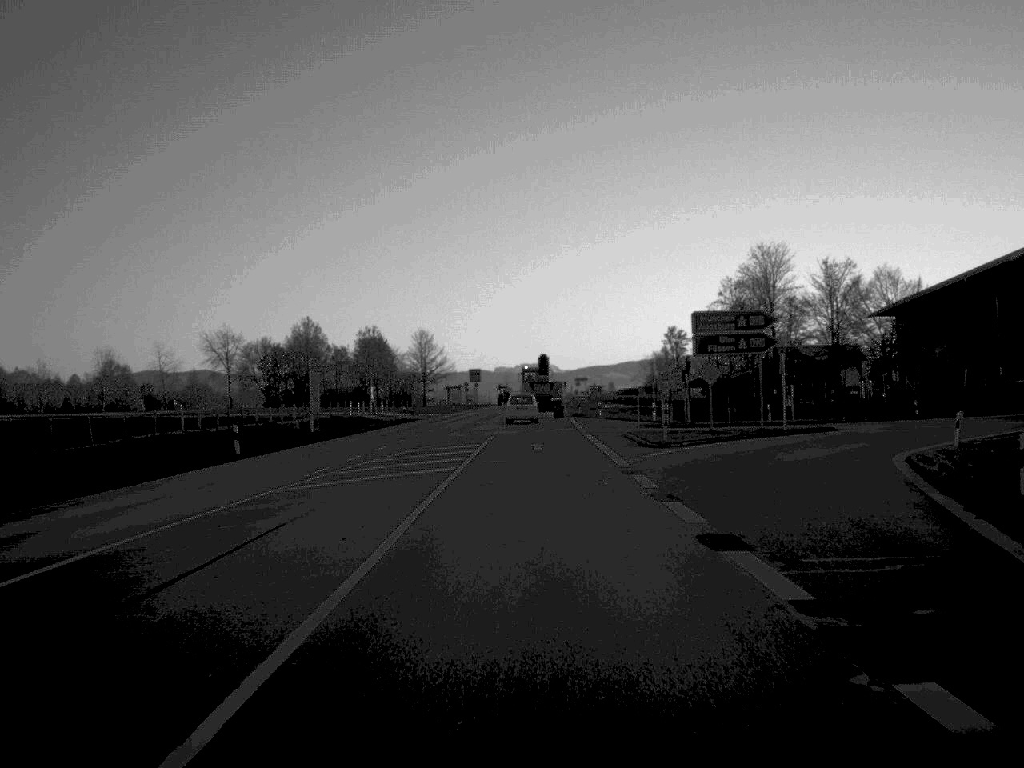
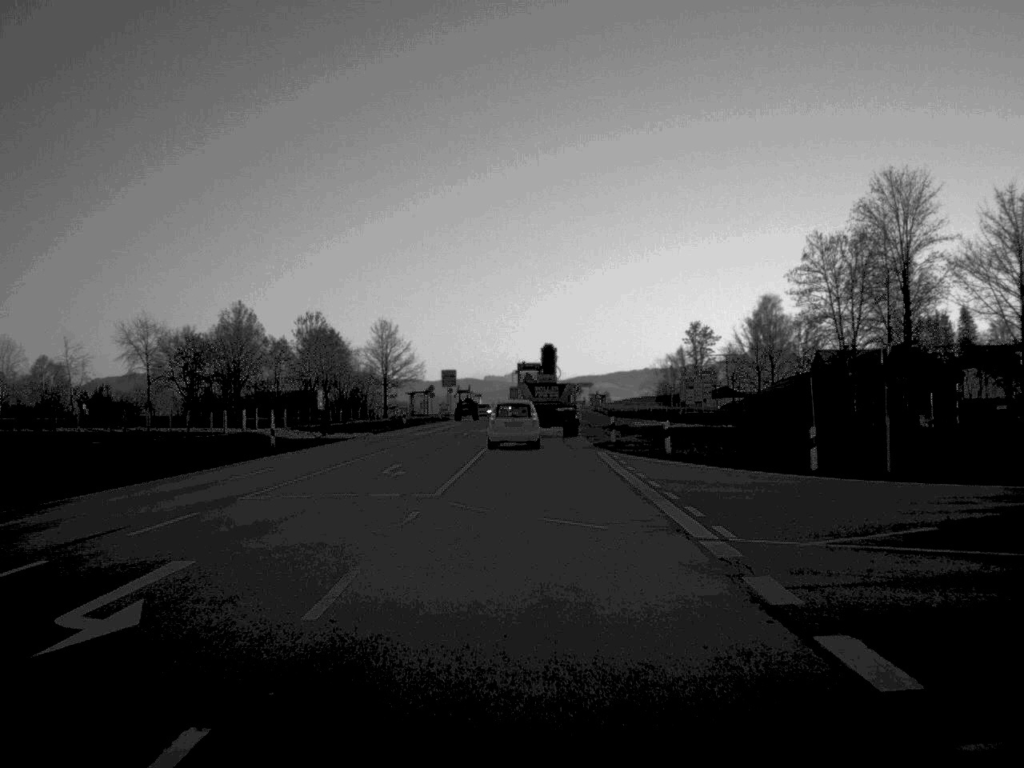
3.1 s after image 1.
(+0.2, +41.9) m; 0°
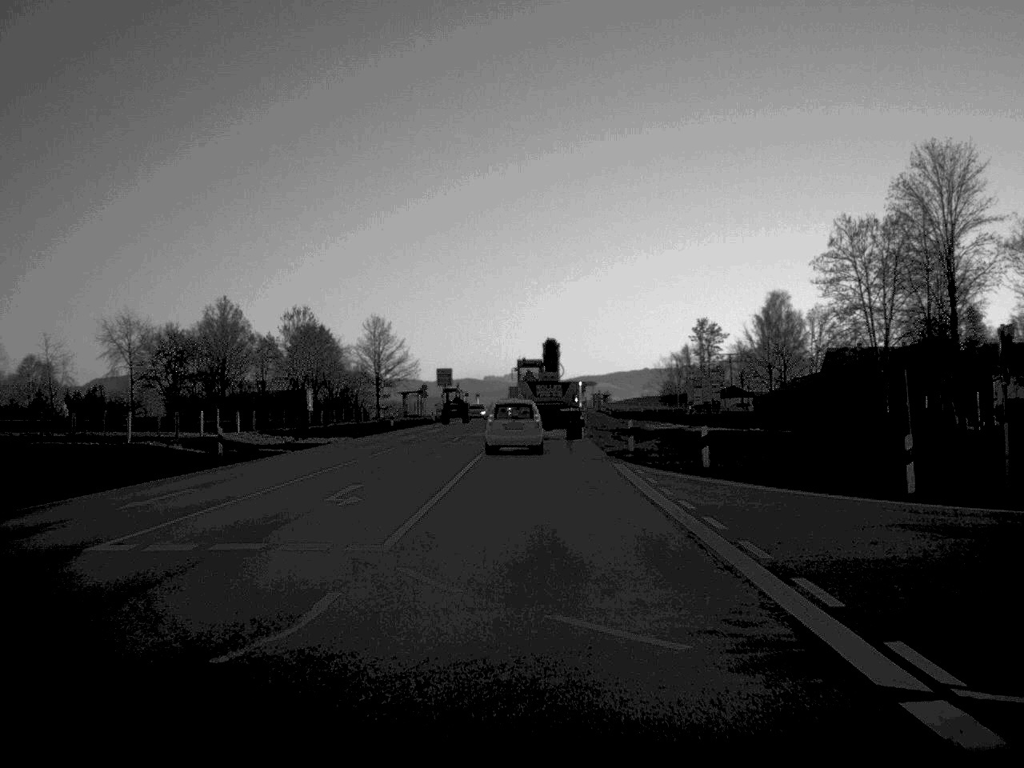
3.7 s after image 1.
(0.0, +7.7) m; 0°
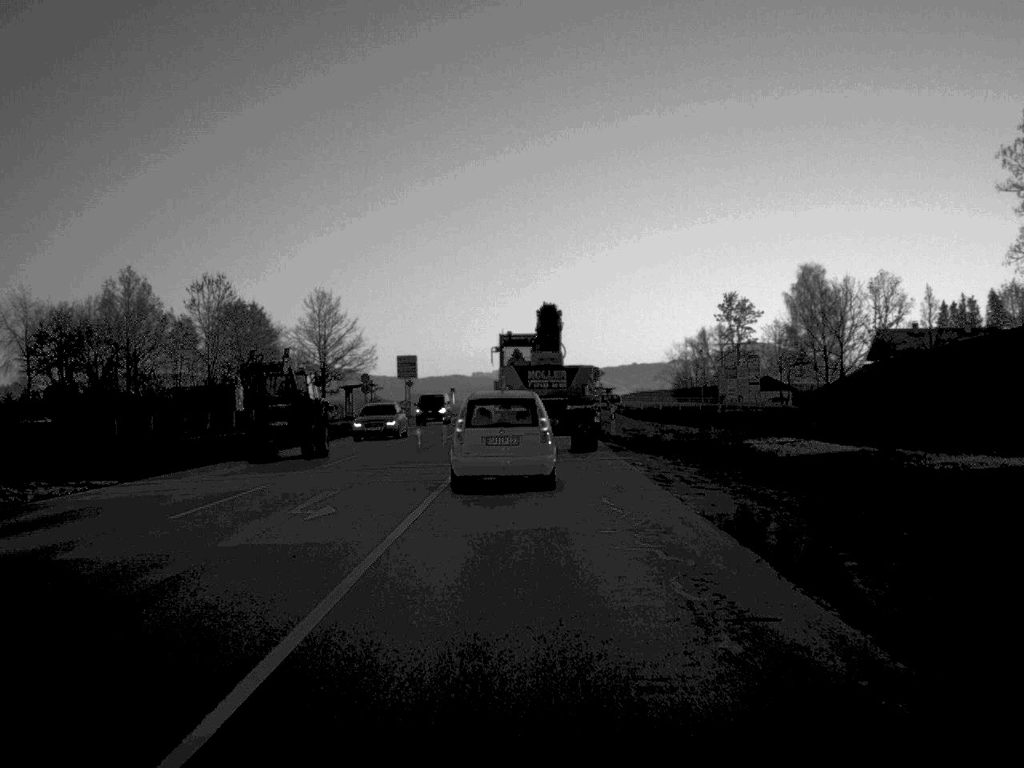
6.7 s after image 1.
(+0.1, +32.7) m; 0°
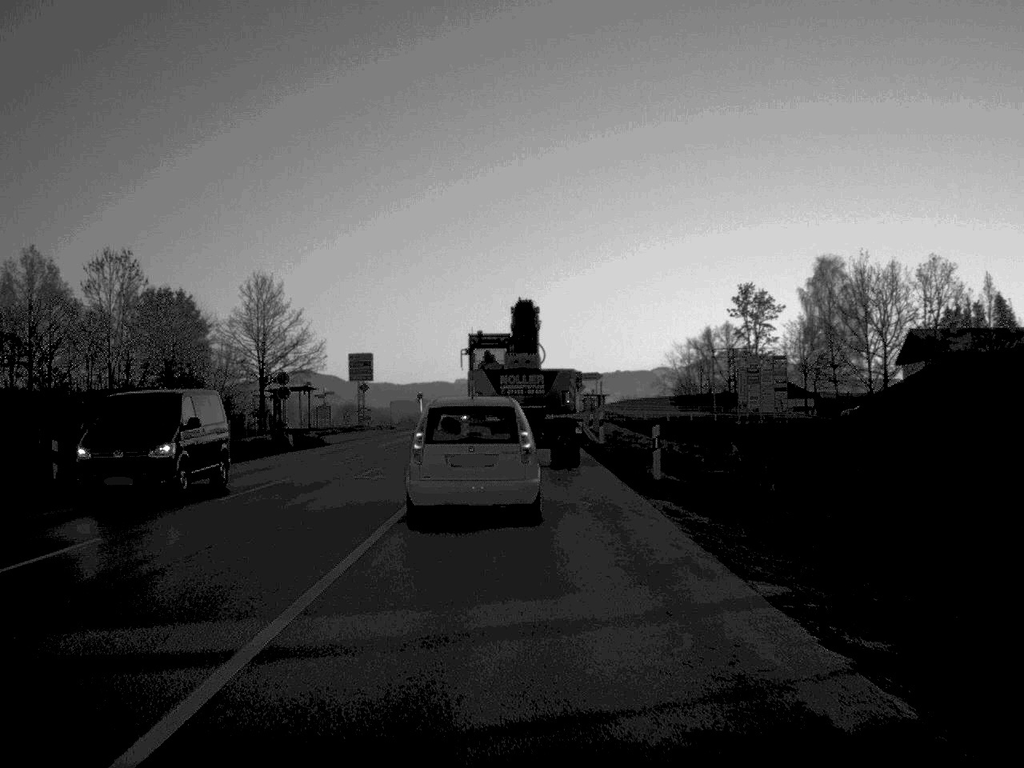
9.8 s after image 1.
(+0.2, +20.2) m; +1°
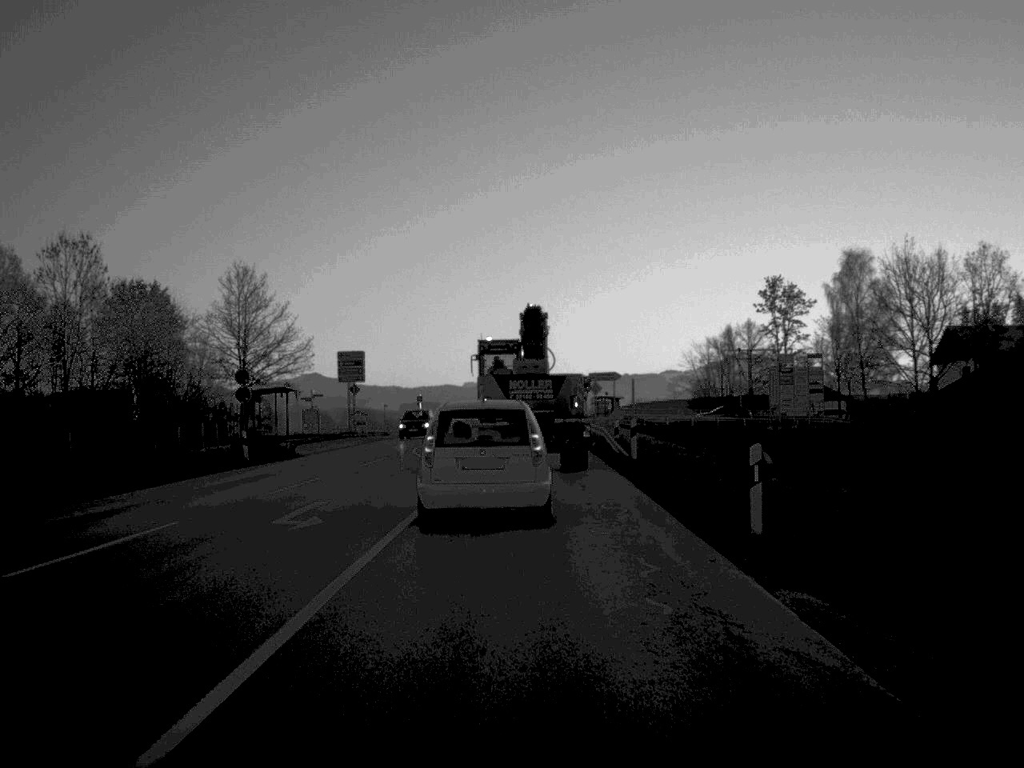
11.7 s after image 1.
(0.0, +9.5) m; 0°
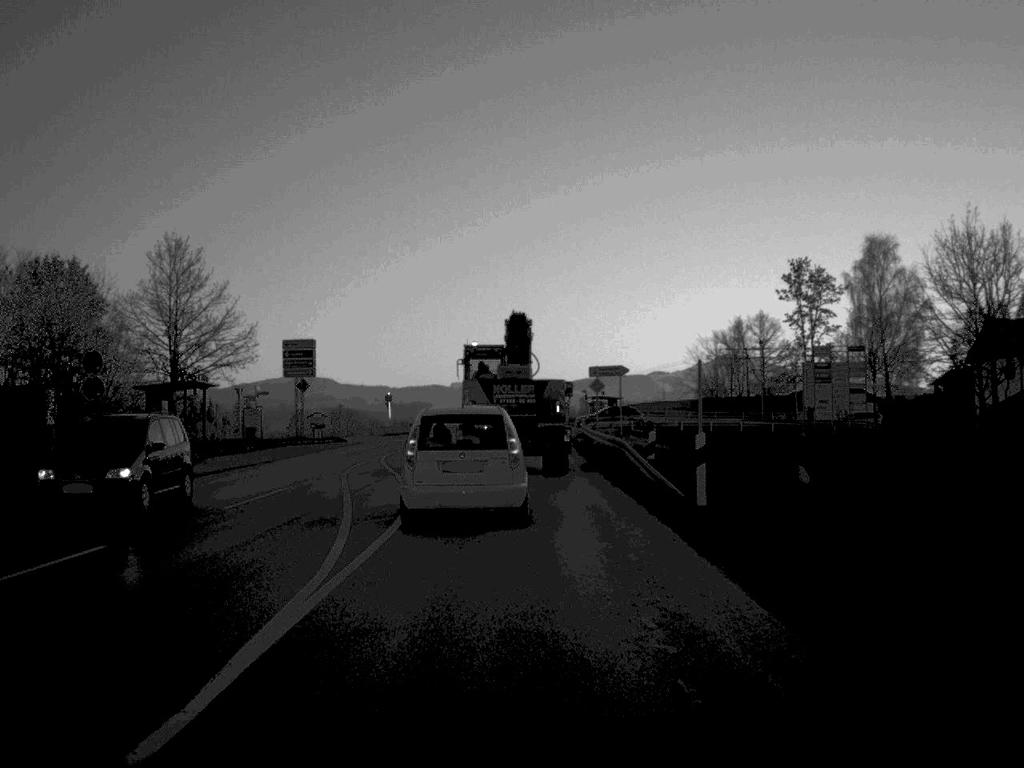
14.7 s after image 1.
(+0.1, +14.8) m; +1°
